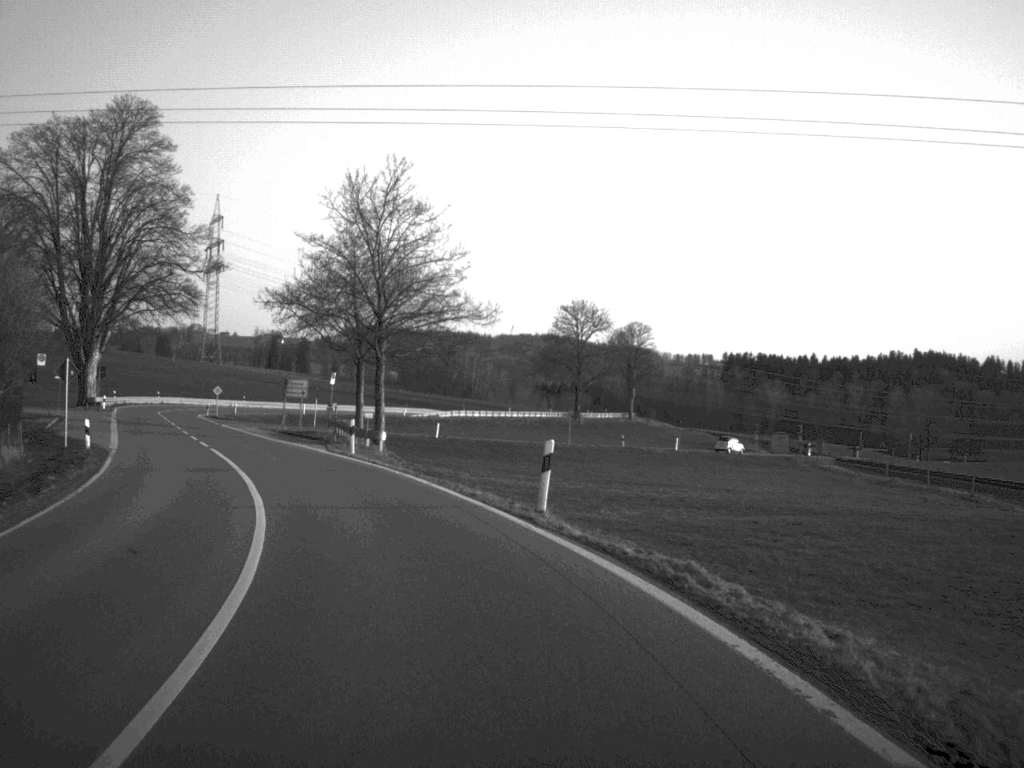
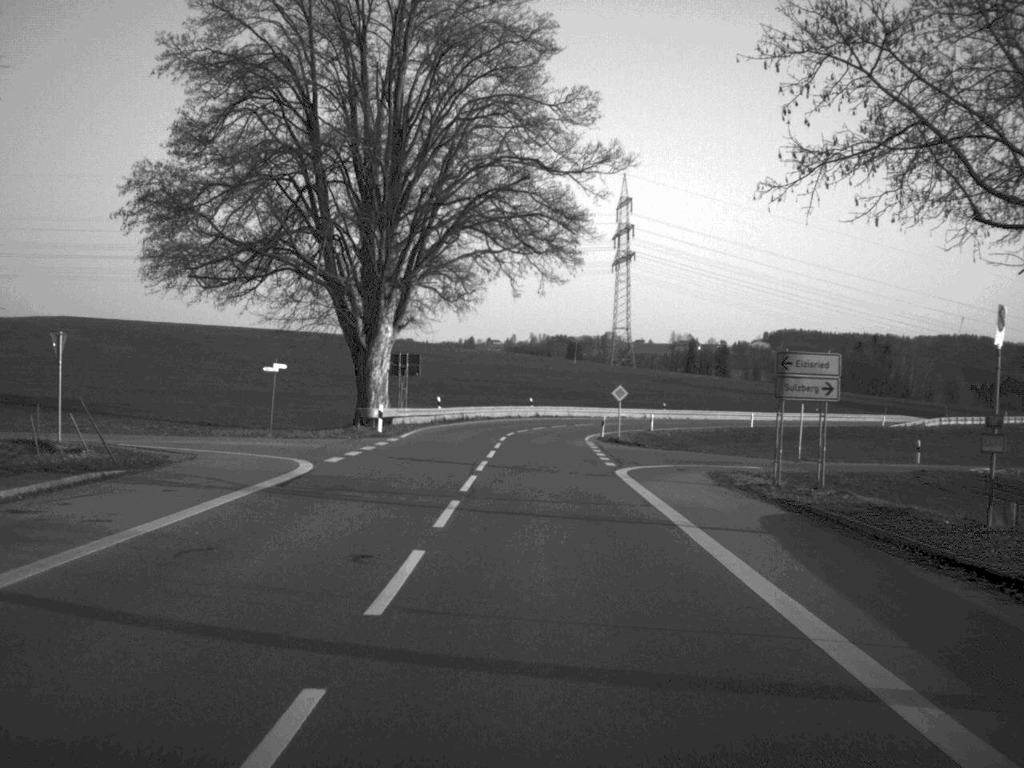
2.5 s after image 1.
(-9.5, +44.0) m; -18°
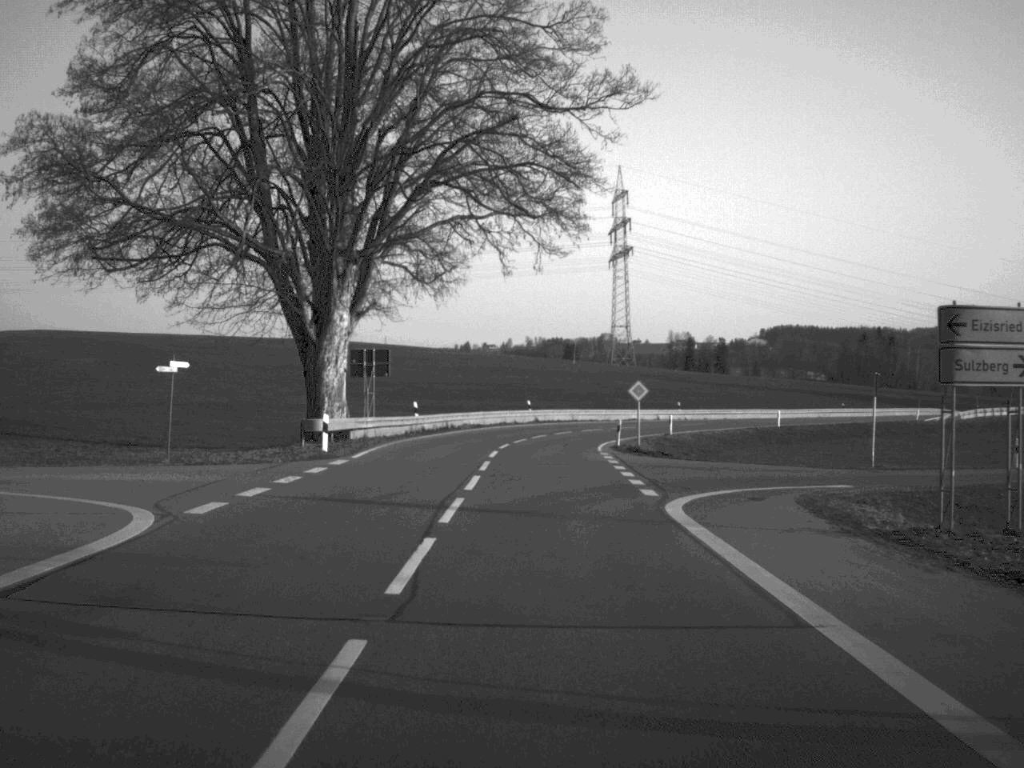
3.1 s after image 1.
(0.0, +11.4) m; 0°
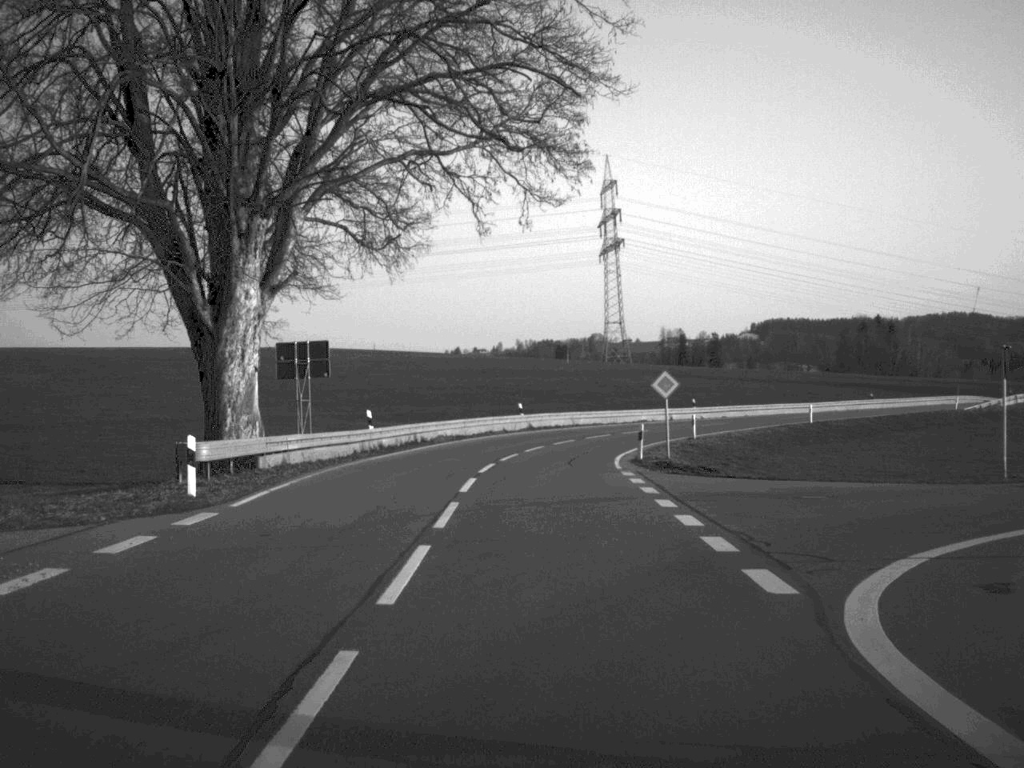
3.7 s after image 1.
(0.0, +12.2) m; 0°
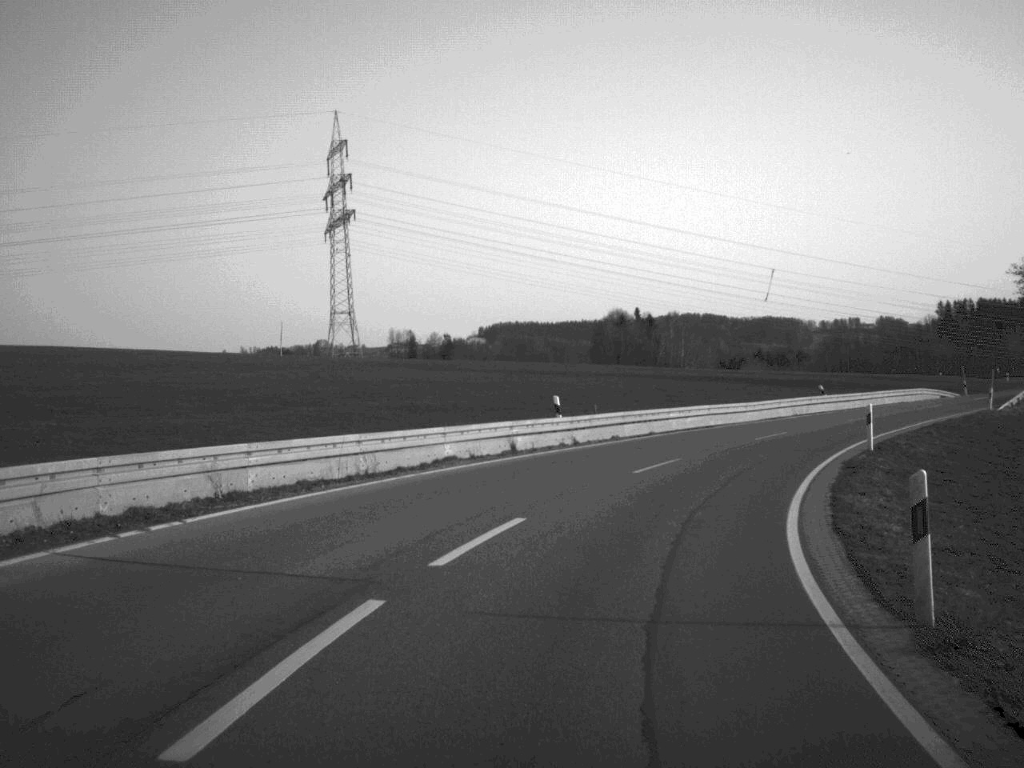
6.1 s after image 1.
(+2.7, +47.2) m; +13°
